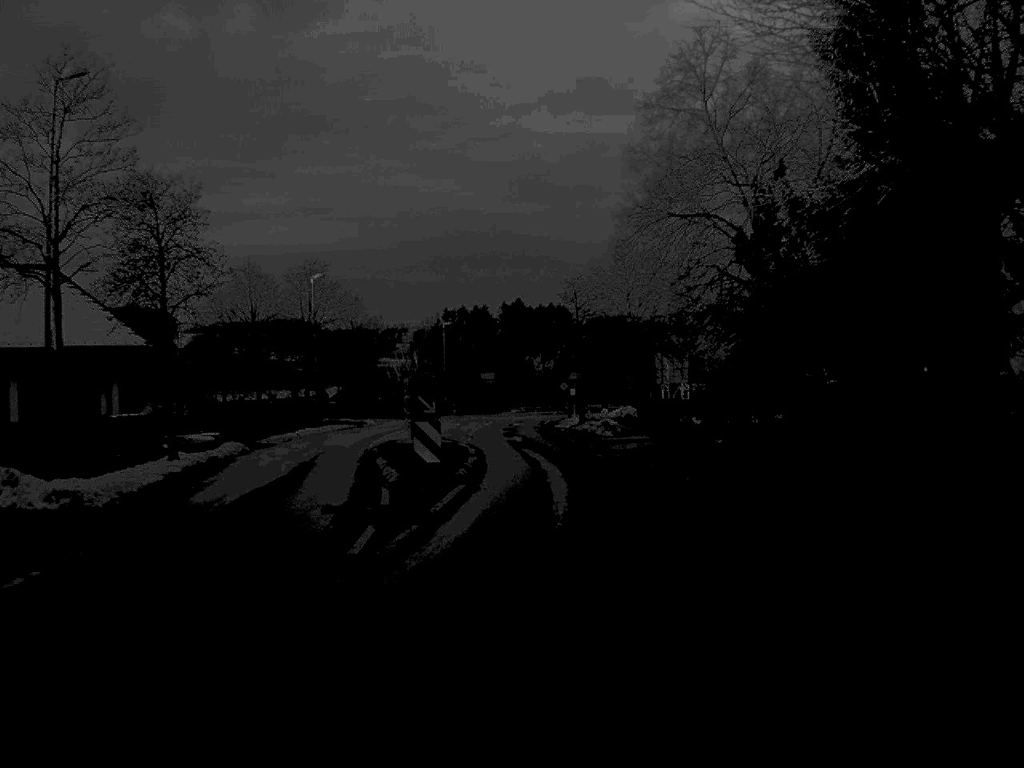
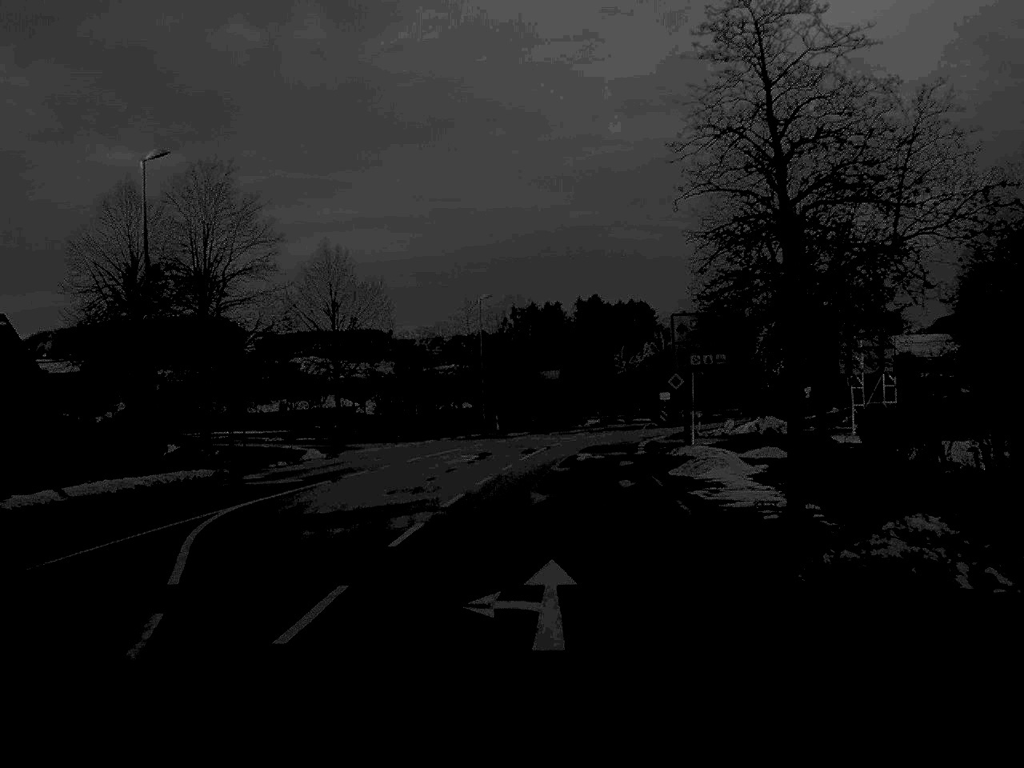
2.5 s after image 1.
(-0.1, +37.4) m; -4°
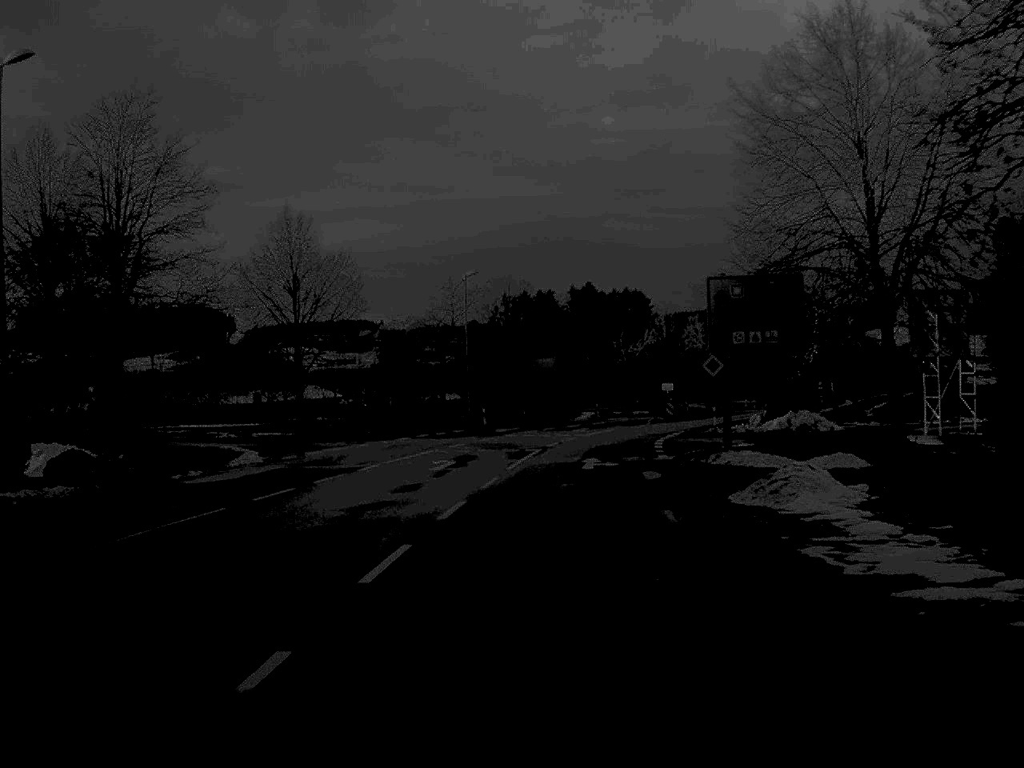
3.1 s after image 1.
(0.0, +9.2) m; +1°
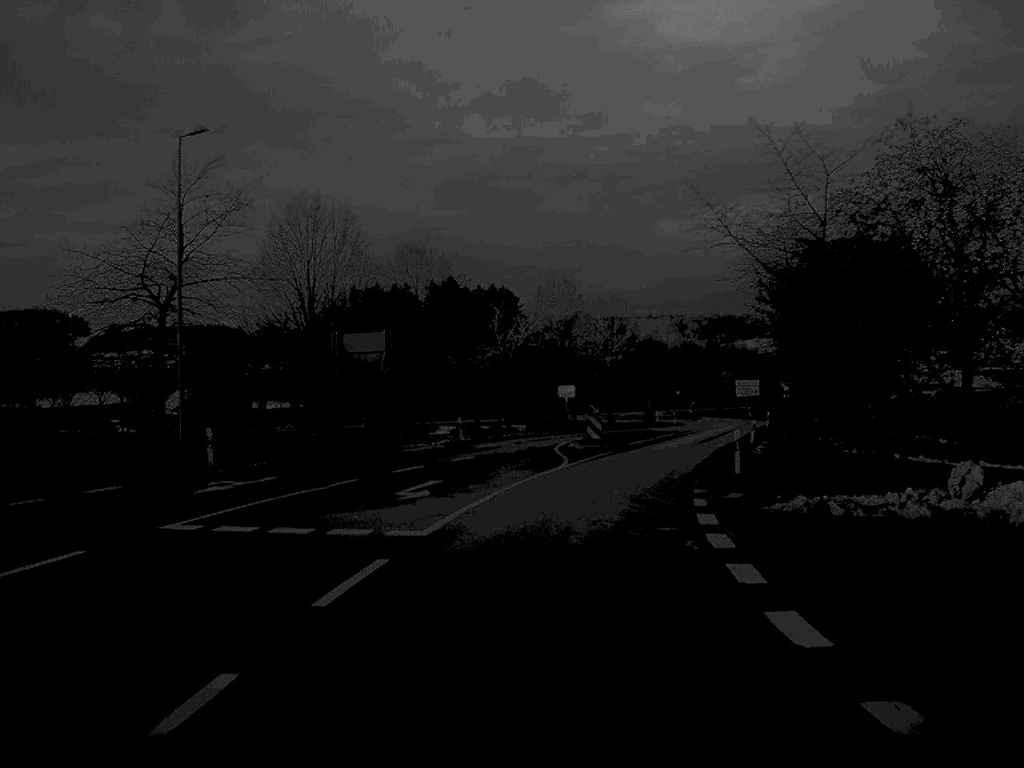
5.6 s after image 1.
(+1.9, +37.1) m; +6°
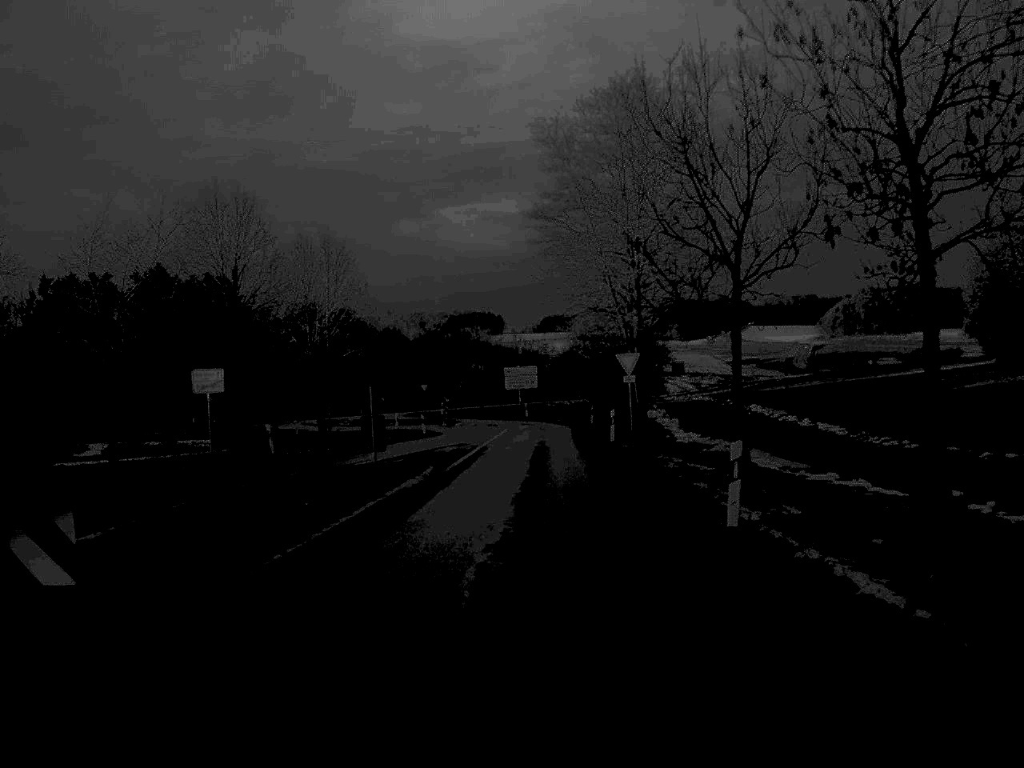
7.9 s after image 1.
(+3.7, +36.3) m; +11°
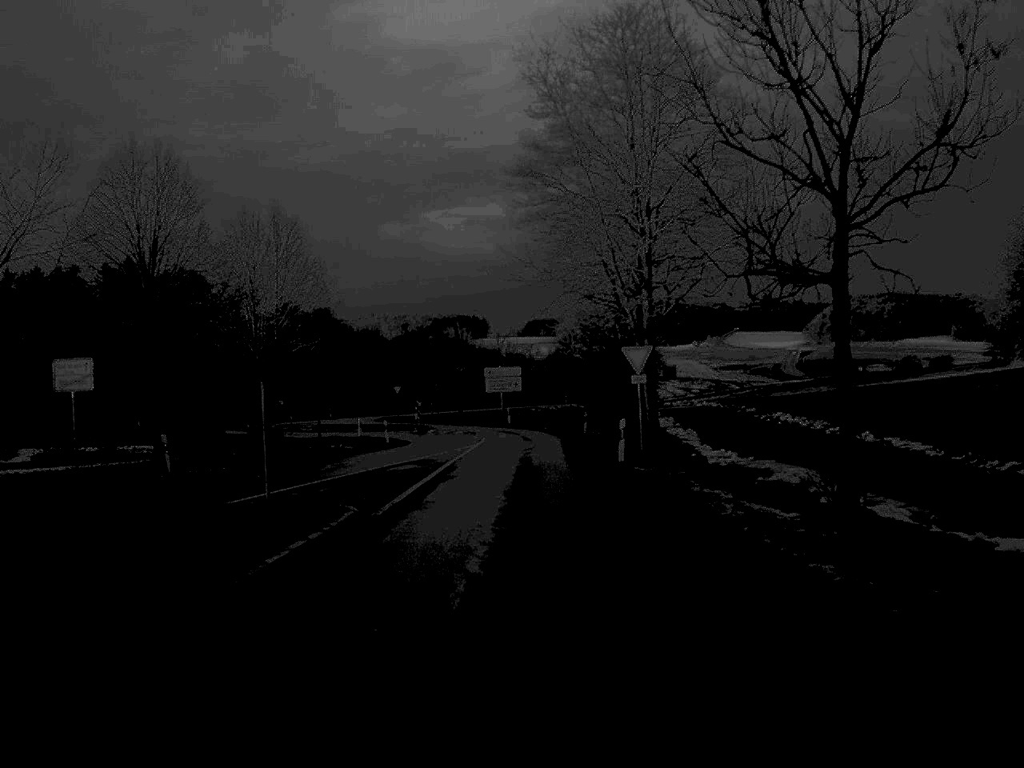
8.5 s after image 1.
(+0.1, +9.6) m; +1°
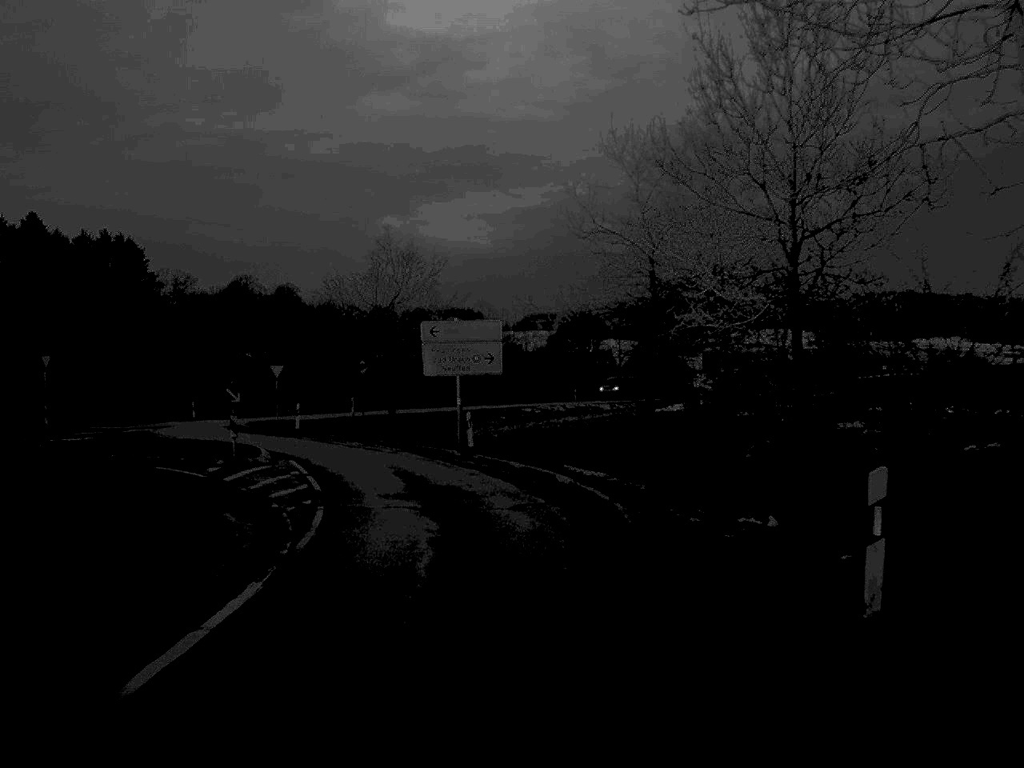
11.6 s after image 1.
(+0.2, +46.2) m; 0°
